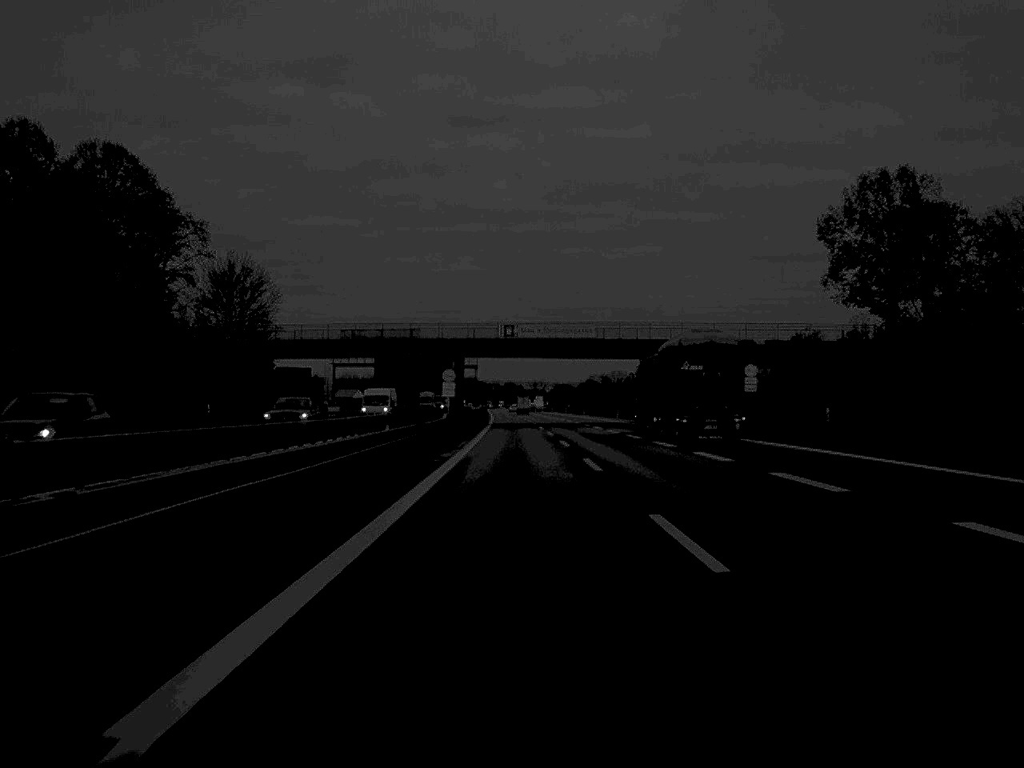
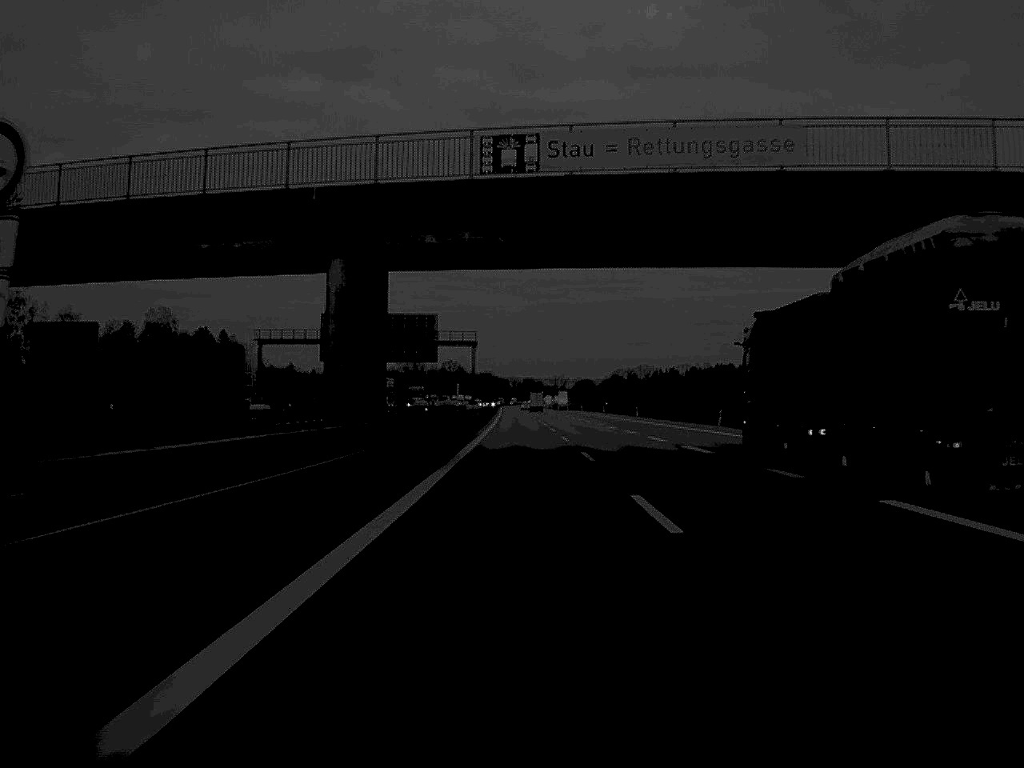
(-0.5, +68.0) m; -1°
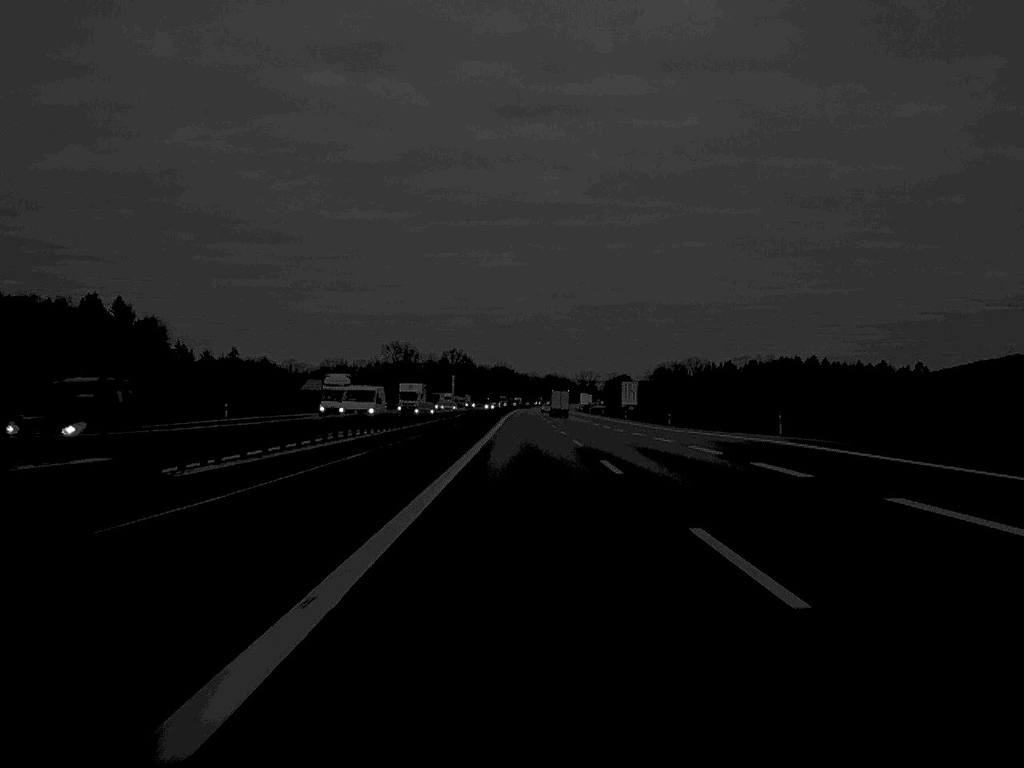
(-1.7, +166.3) m; -1°
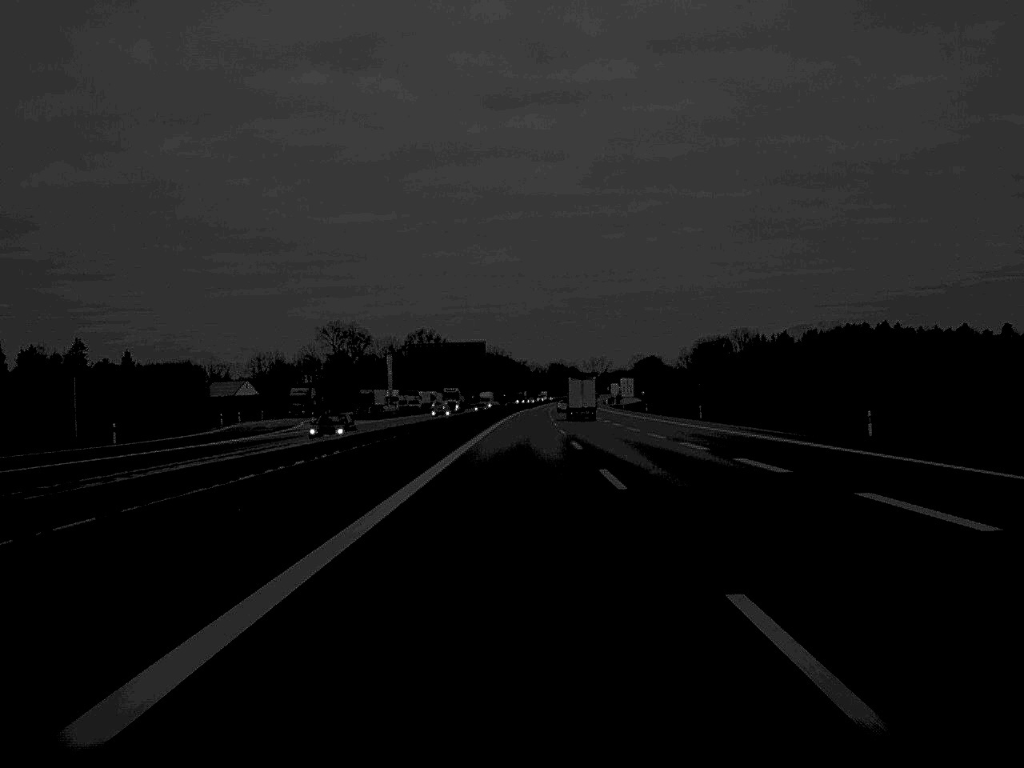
(+0.1, +166.2) m; 0°
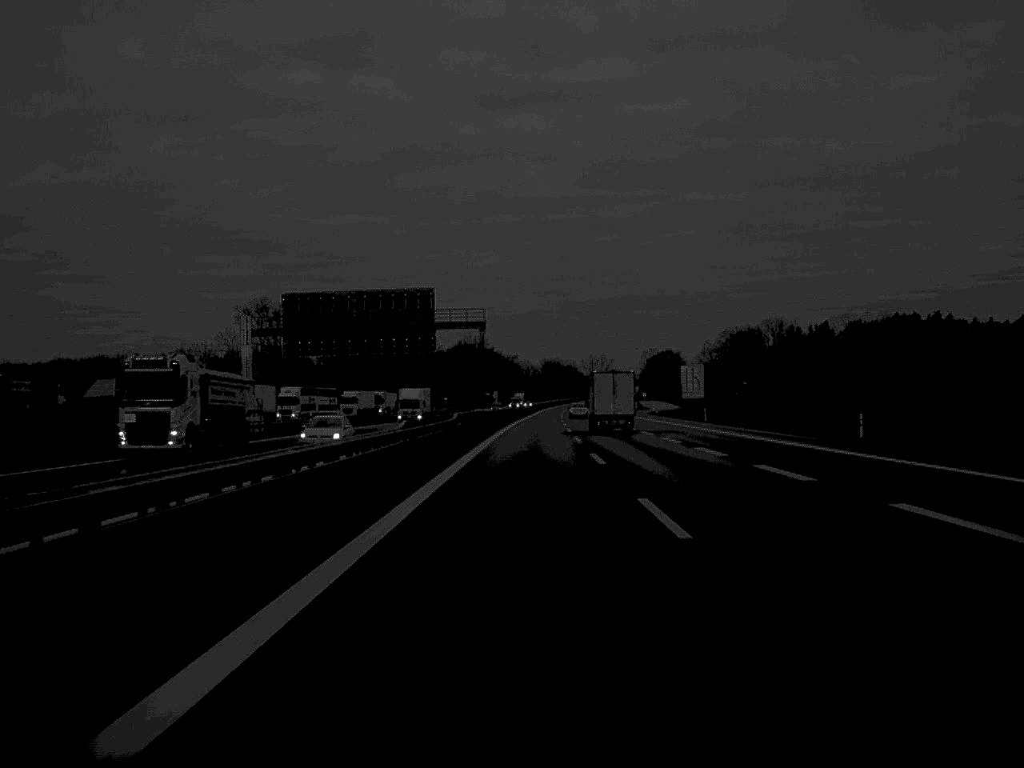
(+0.2, +96.6) m; 0°
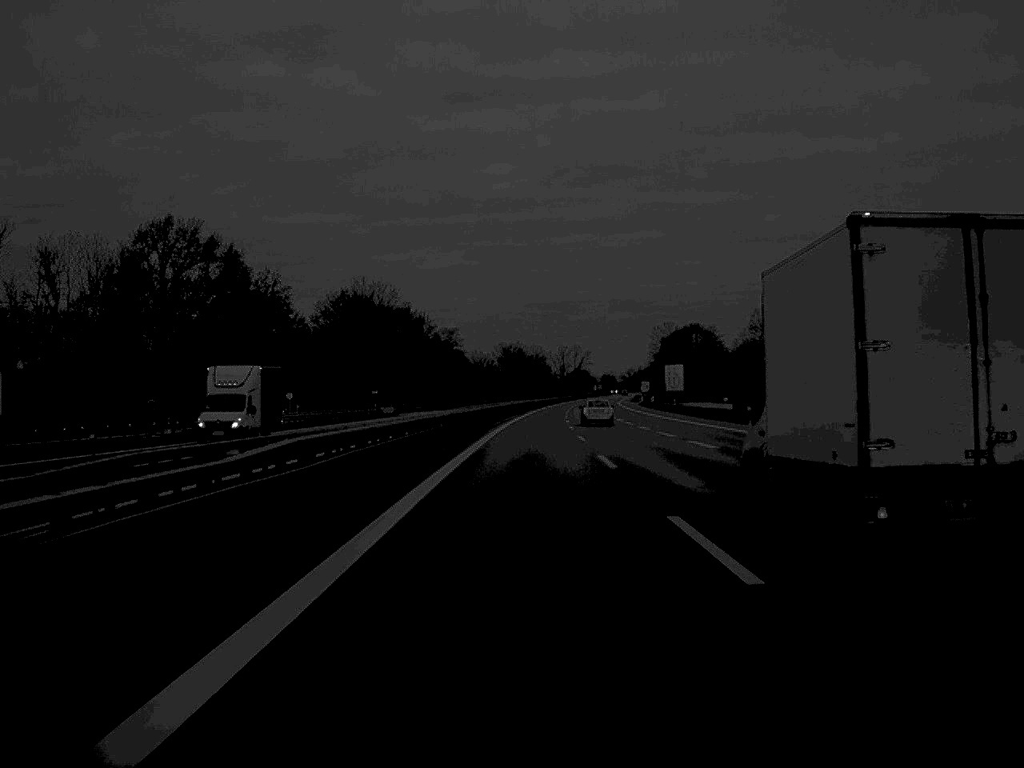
(+2.7, +165.1) m; +2°
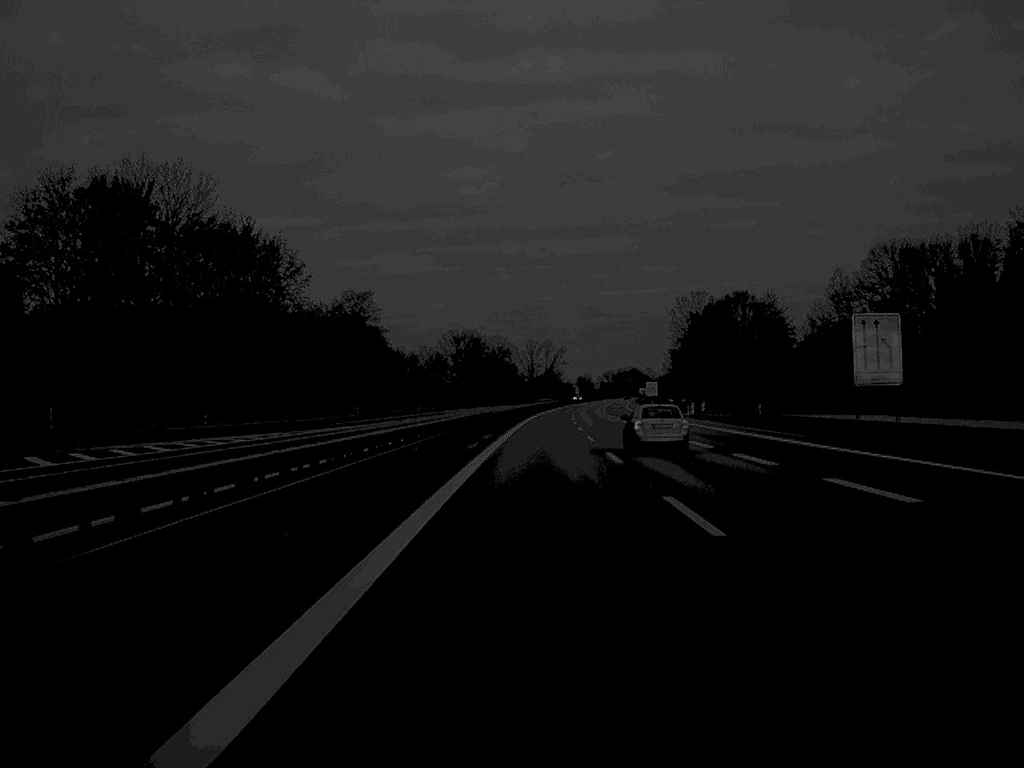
(+1.1, +102.5) m; +2°
